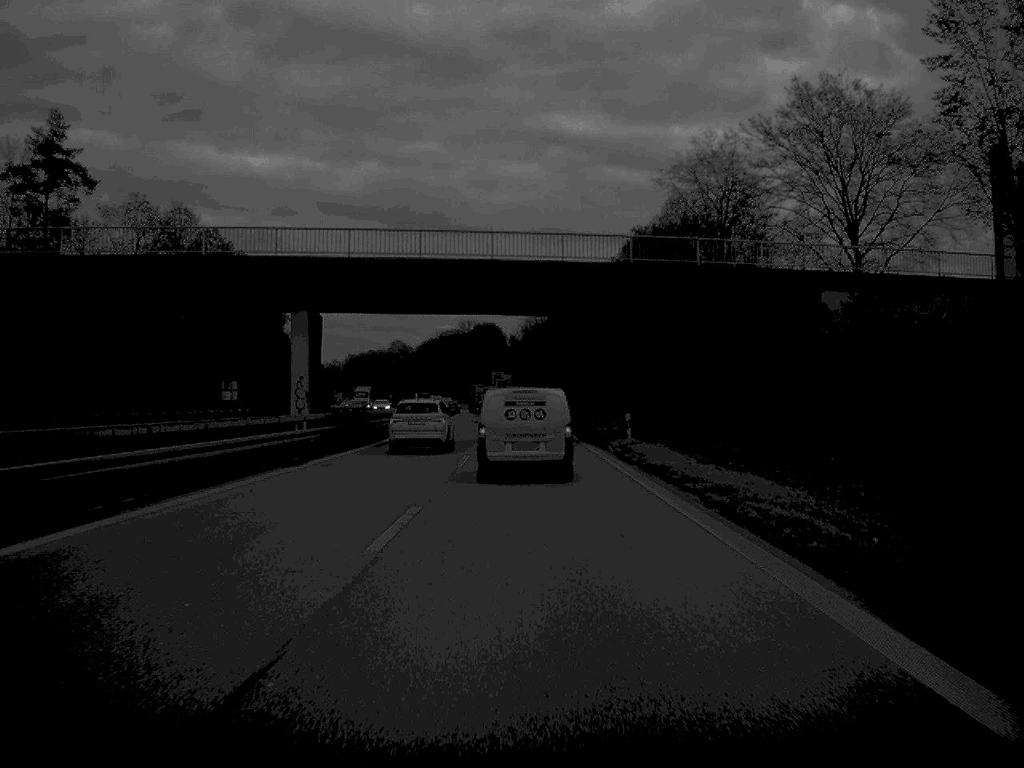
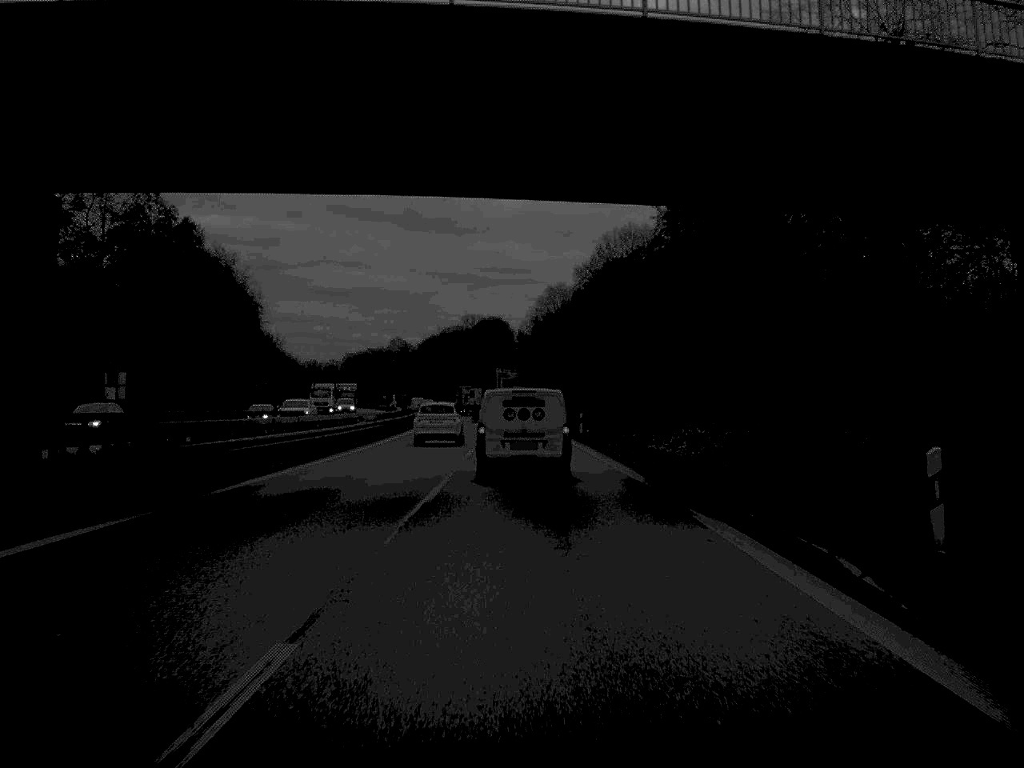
(-0.1, +28.7) m; 0°
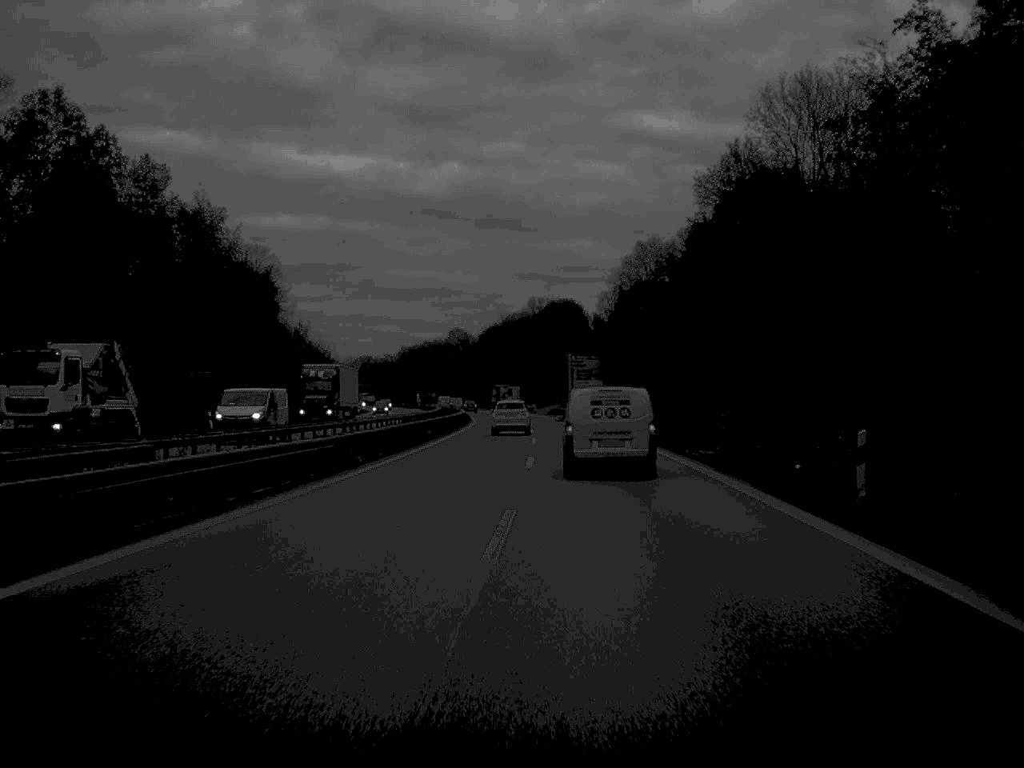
(-1.1, +43.4) m; -3°
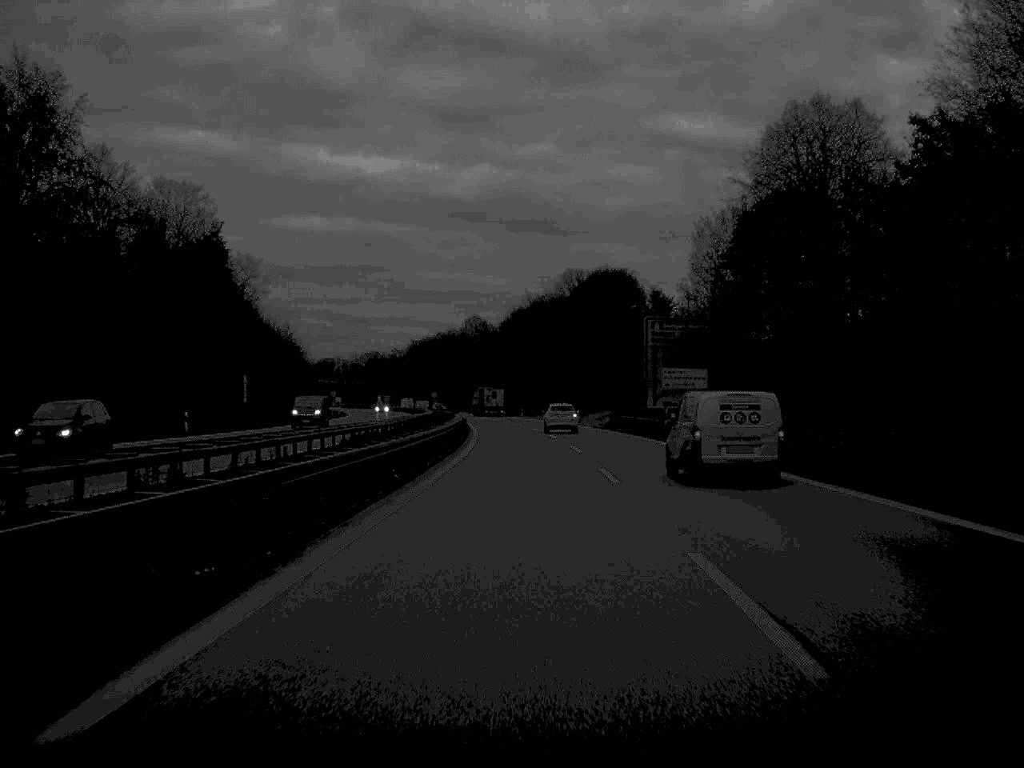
(-1.1, +59.0) m; -1°
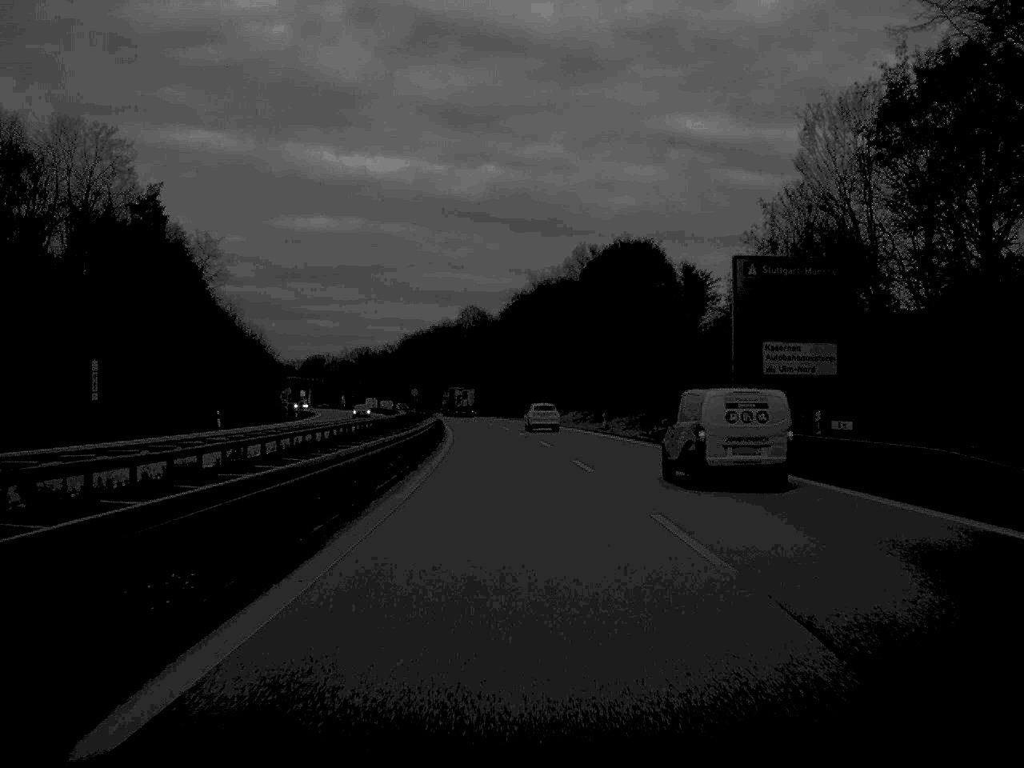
(0.0, +31.2) m; 0°
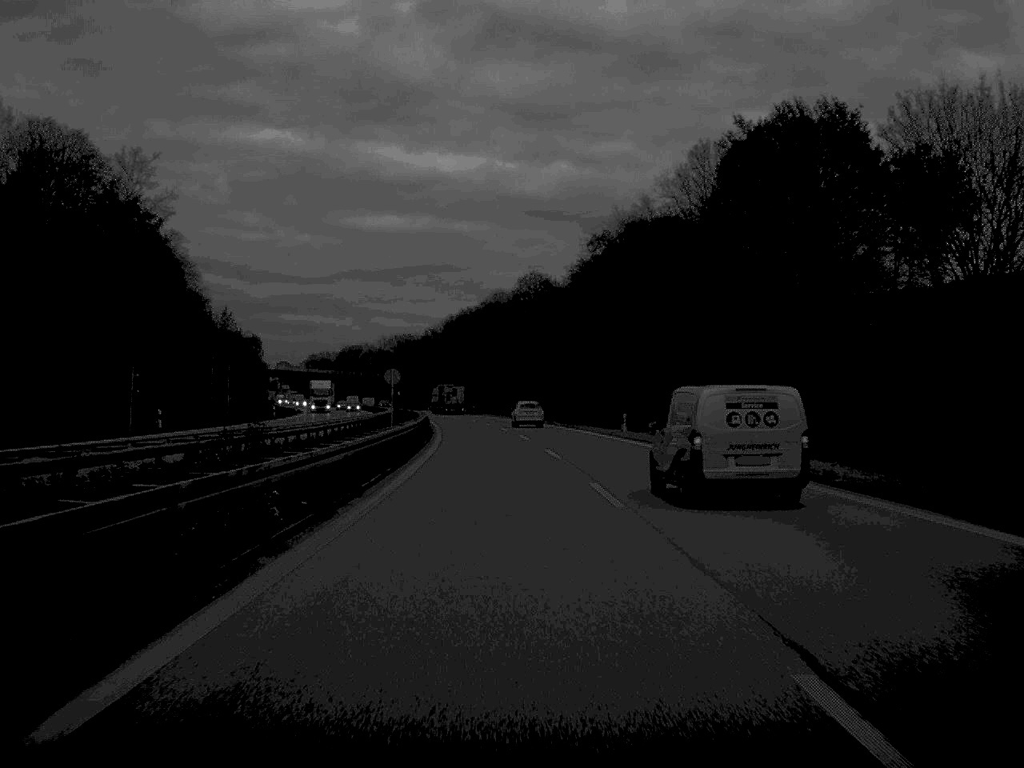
(-1.5, +63.9) m; -3°
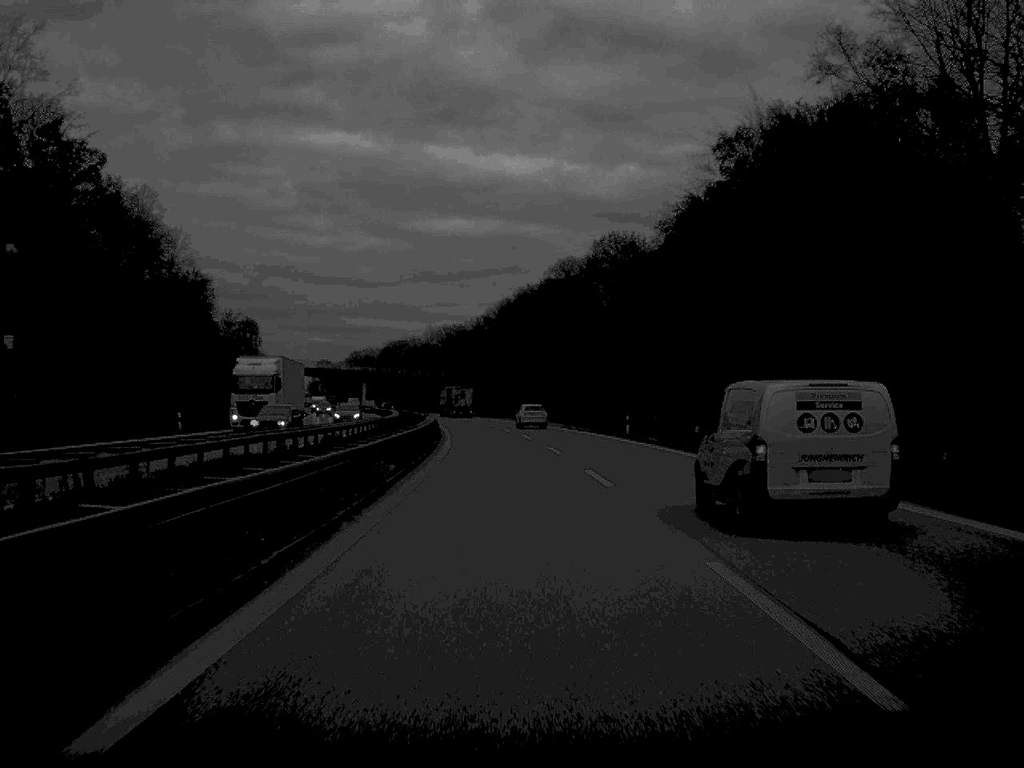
(-1.4, +48.5) m; -3°
